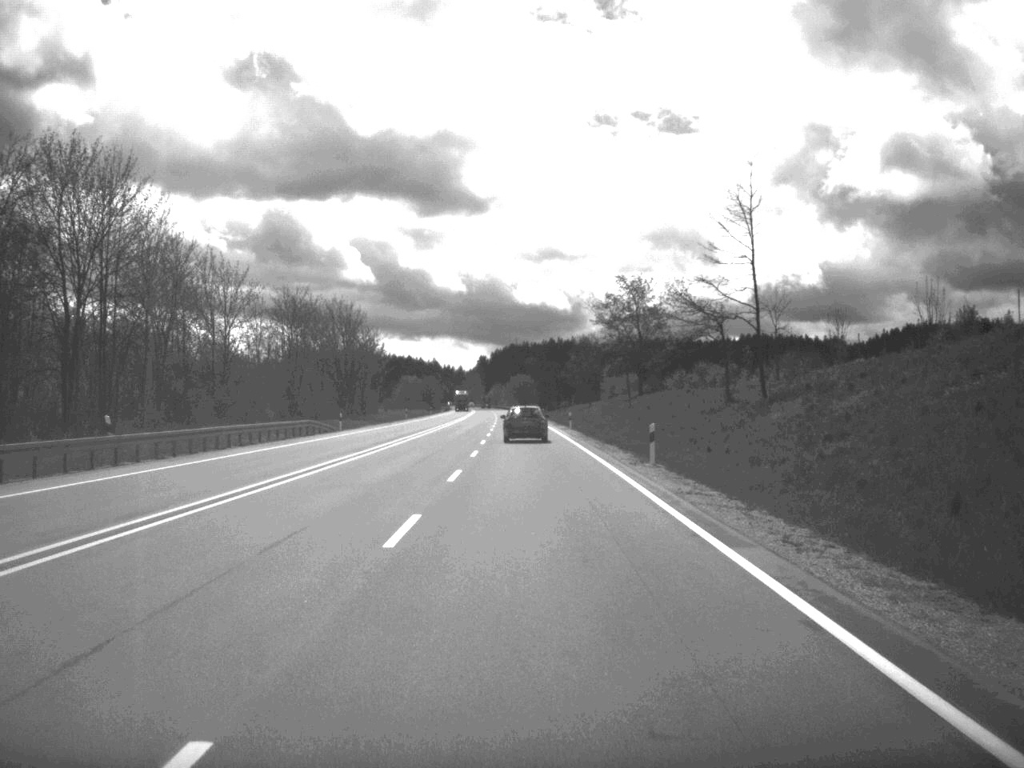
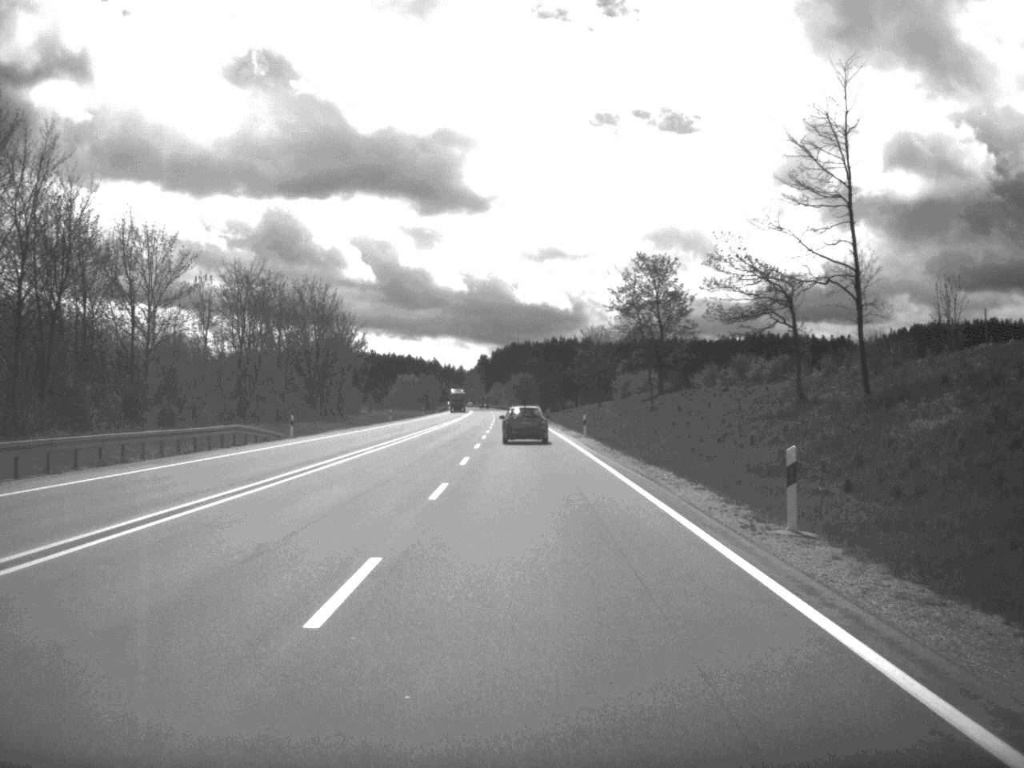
(0.0, +16.7) m; 0°
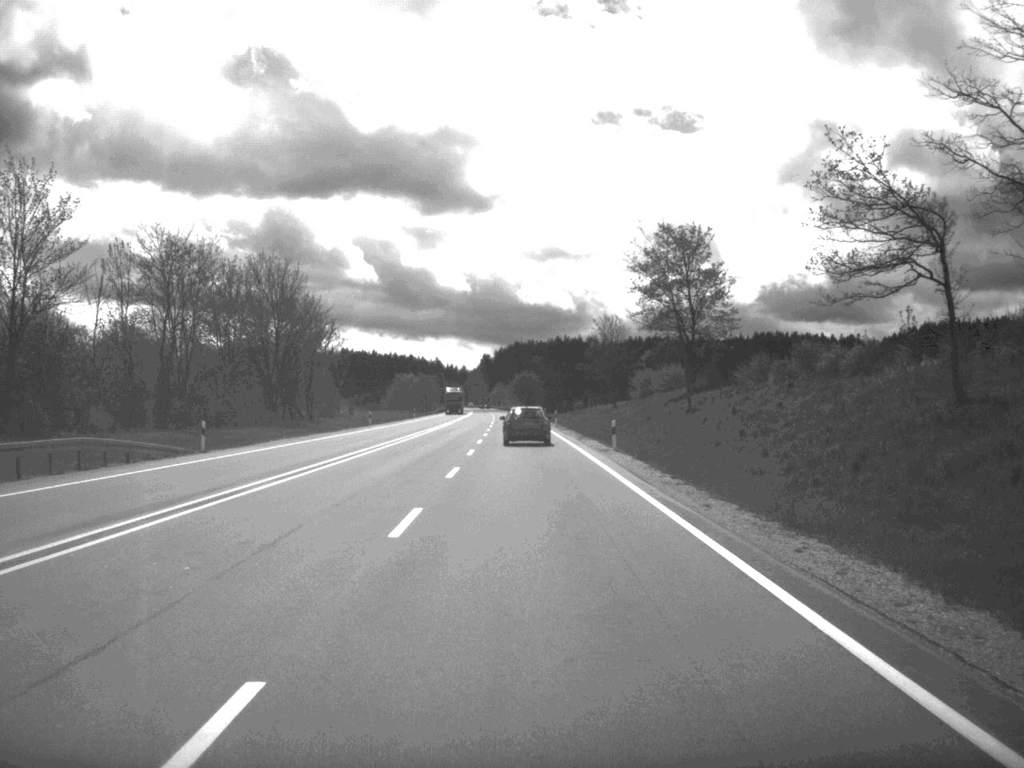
(0.0, +17.6) m; 0°
